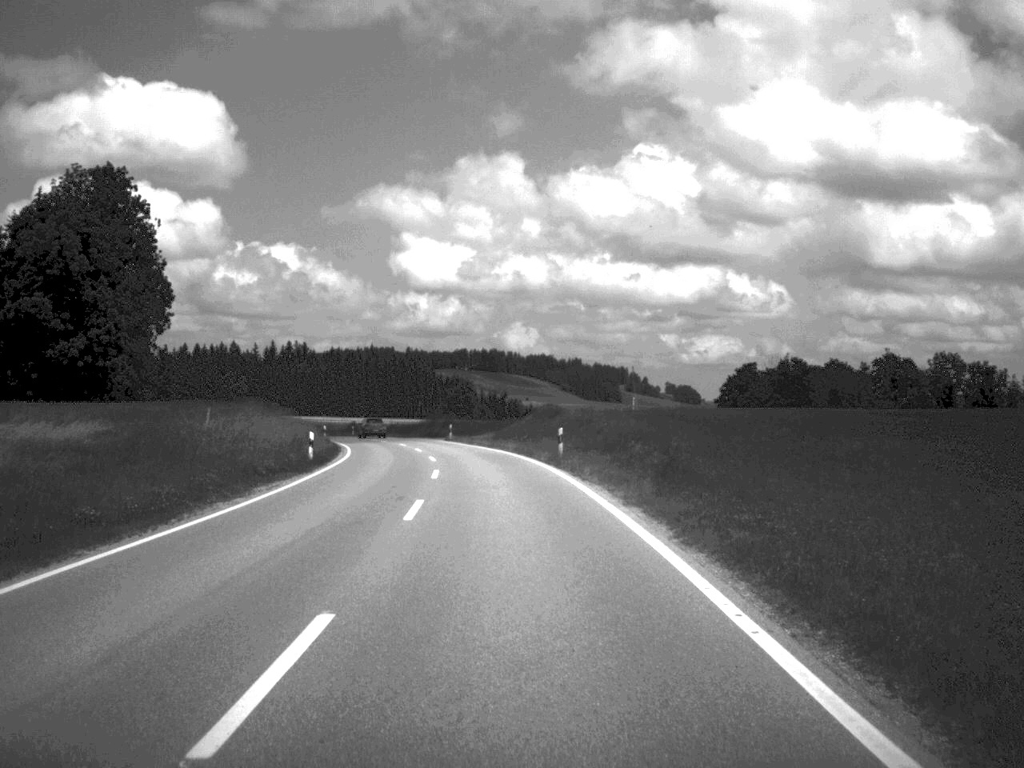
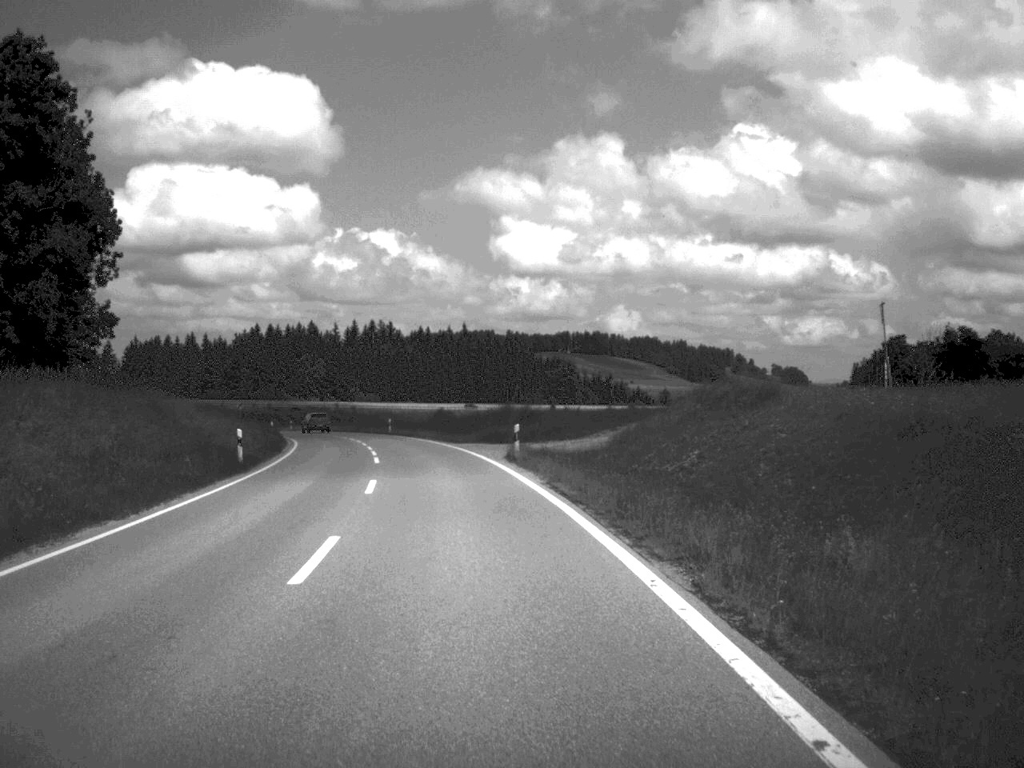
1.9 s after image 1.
(-1.5, +42.0) m; -5°
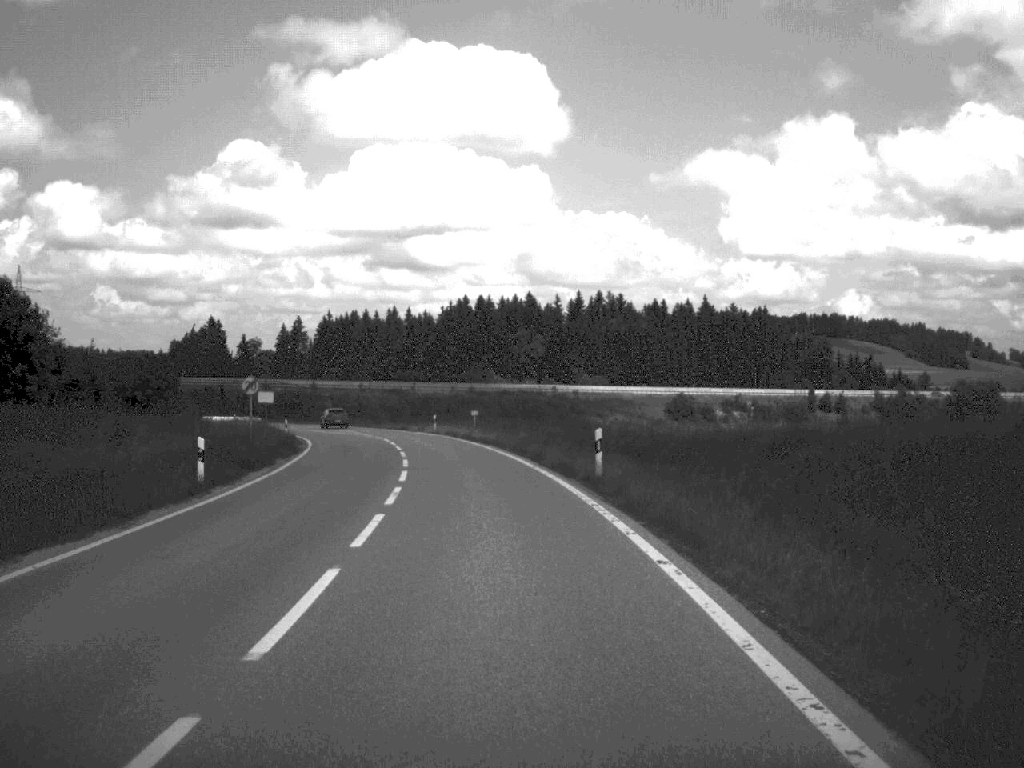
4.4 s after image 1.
(-5.6, +56.7) m; -11°
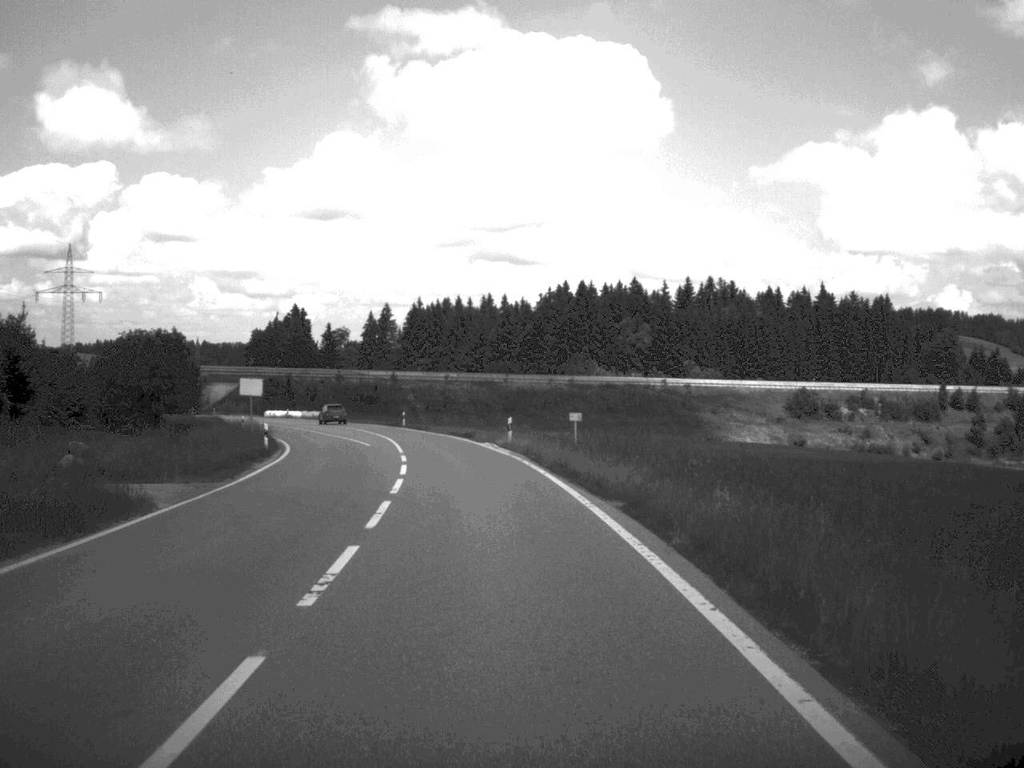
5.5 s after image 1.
(-1.1, +27.5) m; -5°
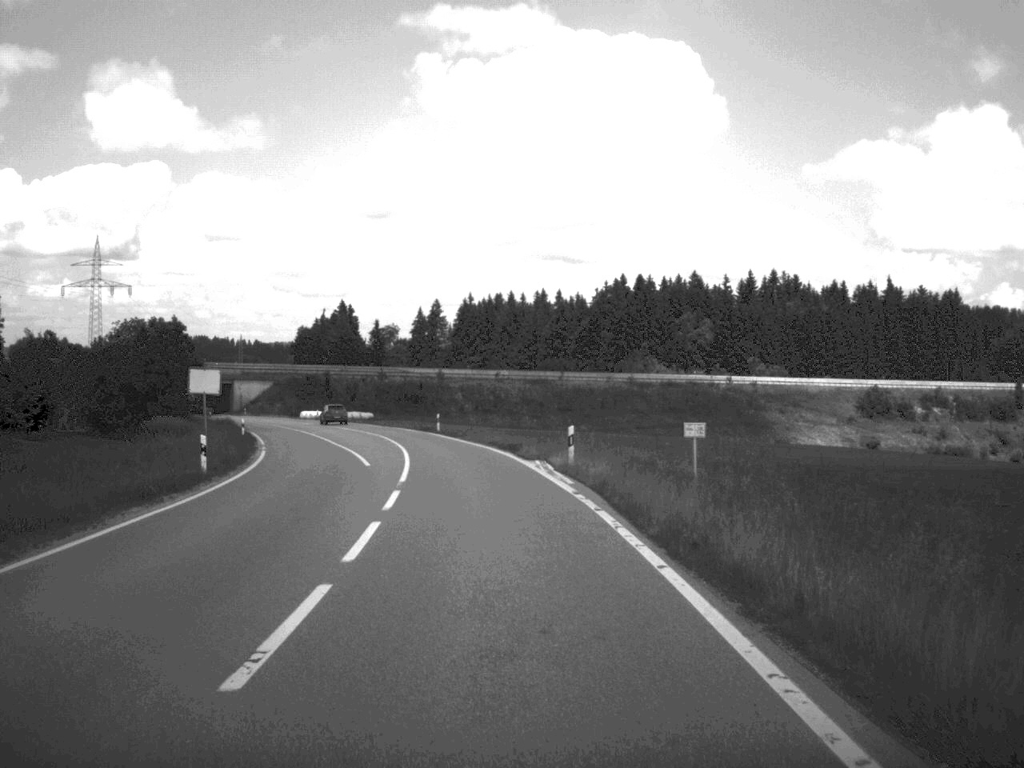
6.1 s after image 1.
(-0.3, +14.6) m; -2°
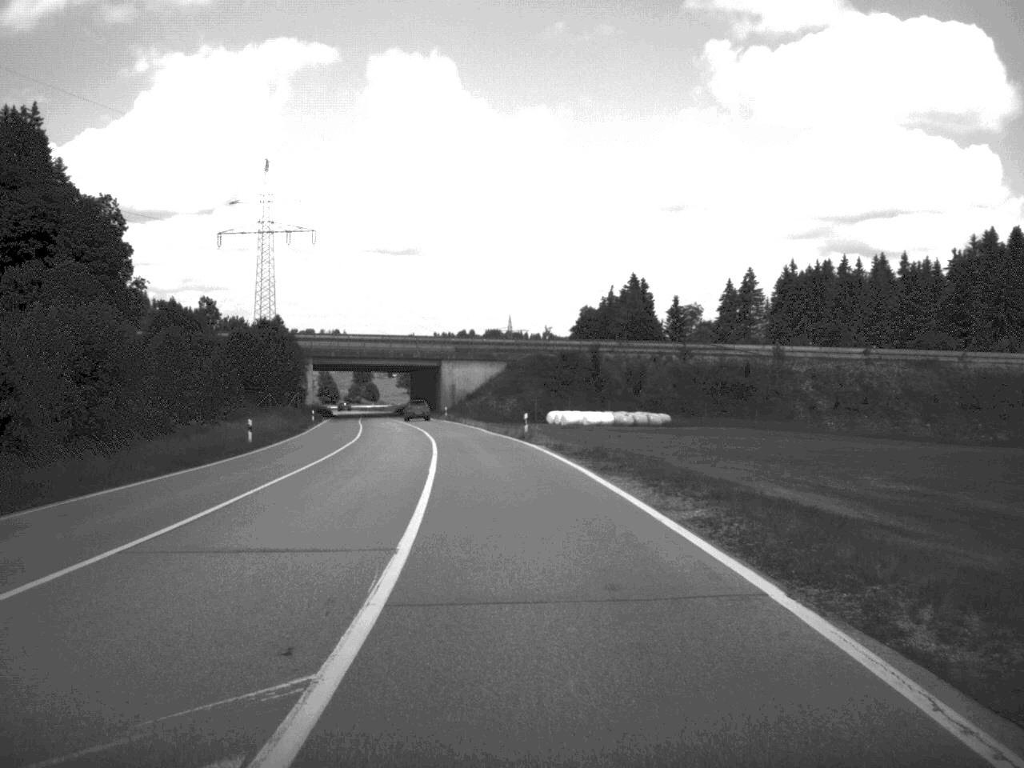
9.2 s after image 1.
(-8.8, +74.9) m; -14°
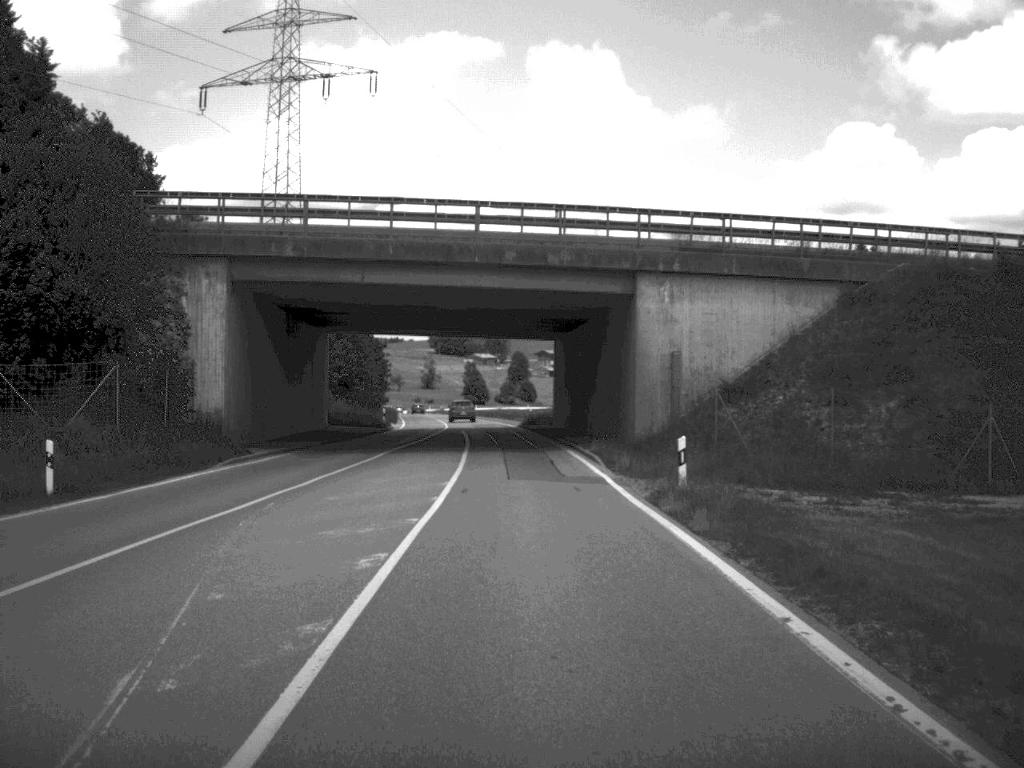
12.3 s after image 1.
(-6.2, +80.8) m; -8°
